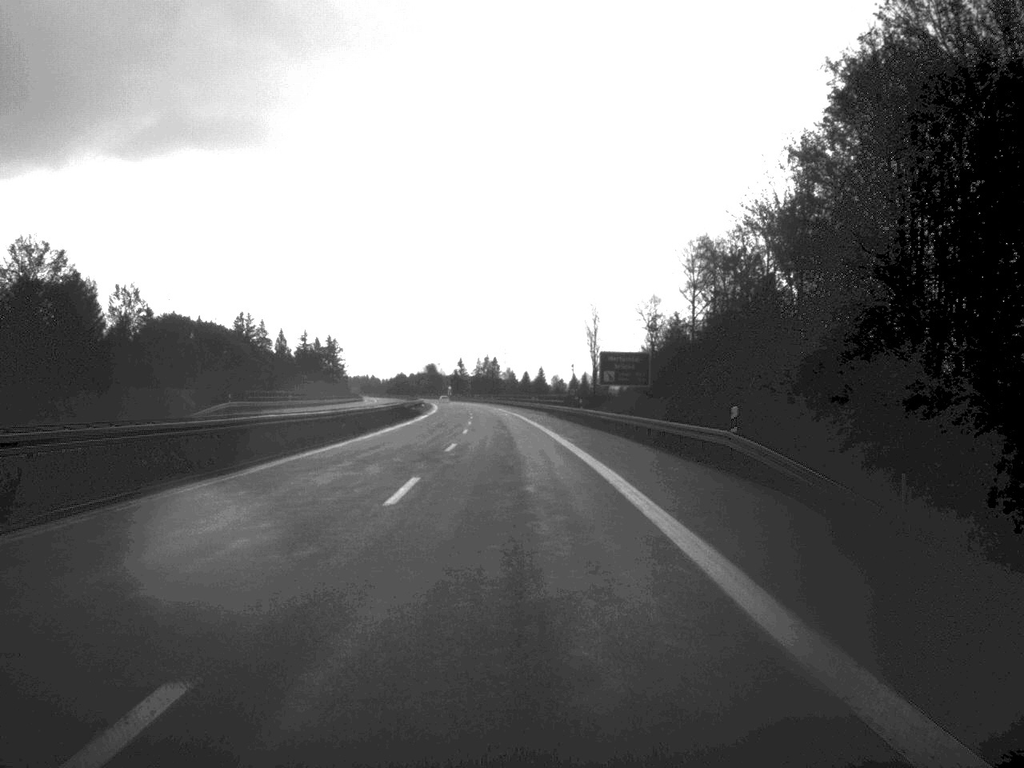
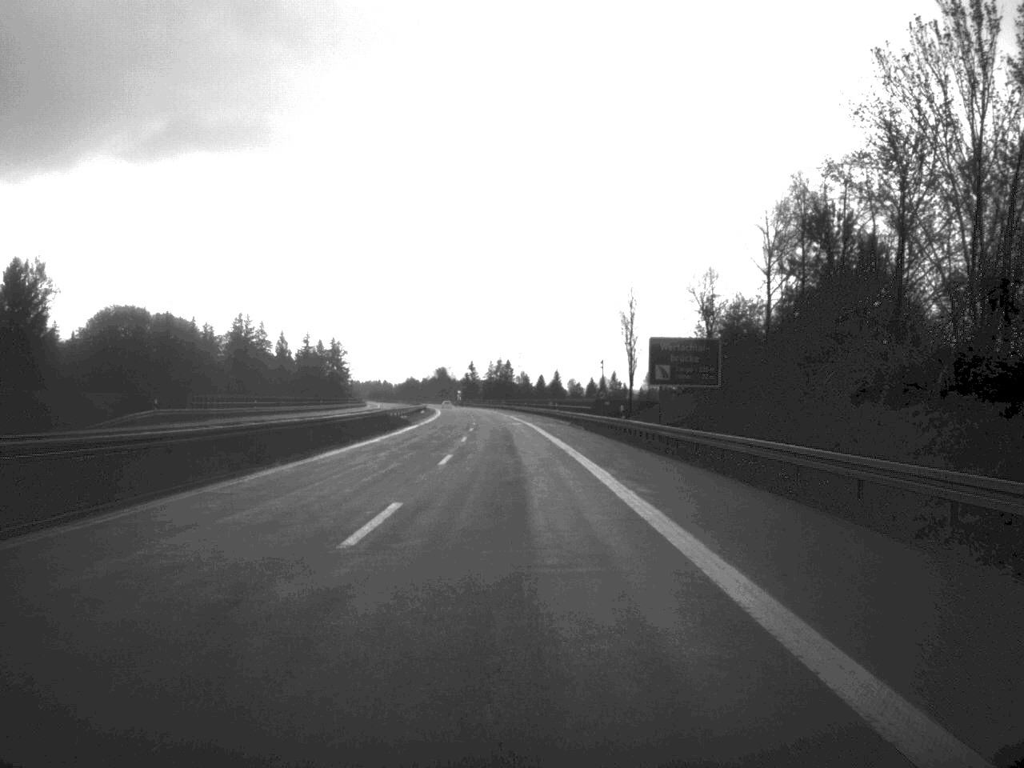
(-0.1, +22.3) m; -1°
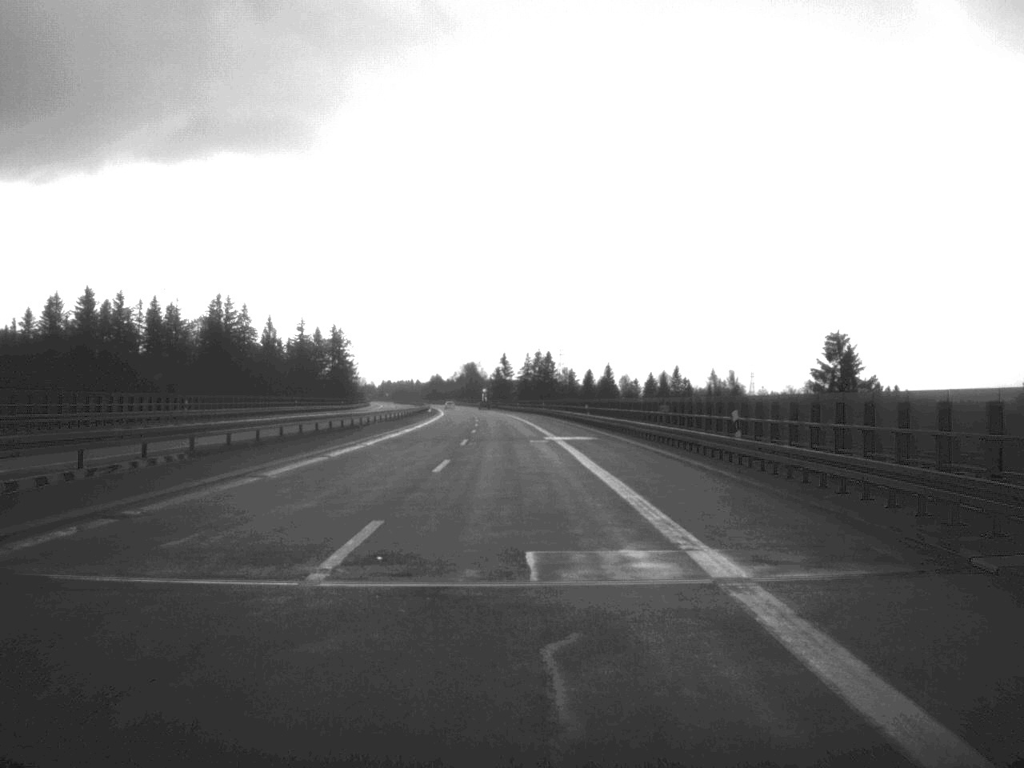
(-1.2, +73.7) m; -2°
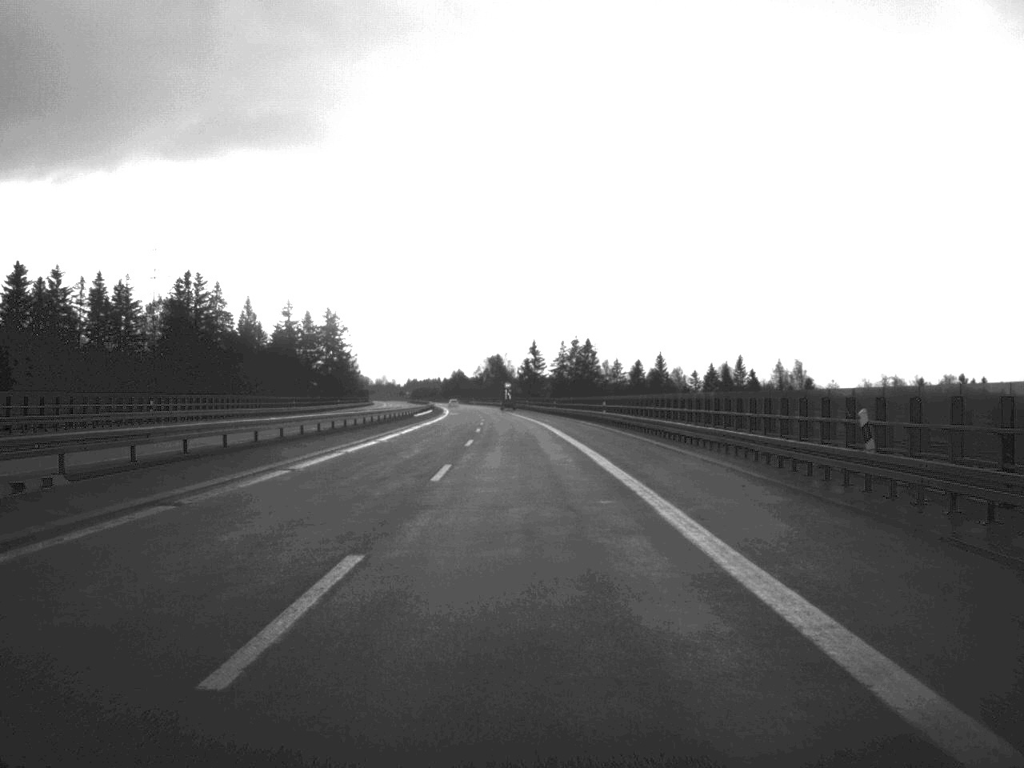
(-0.8, +56.9) m; -1°
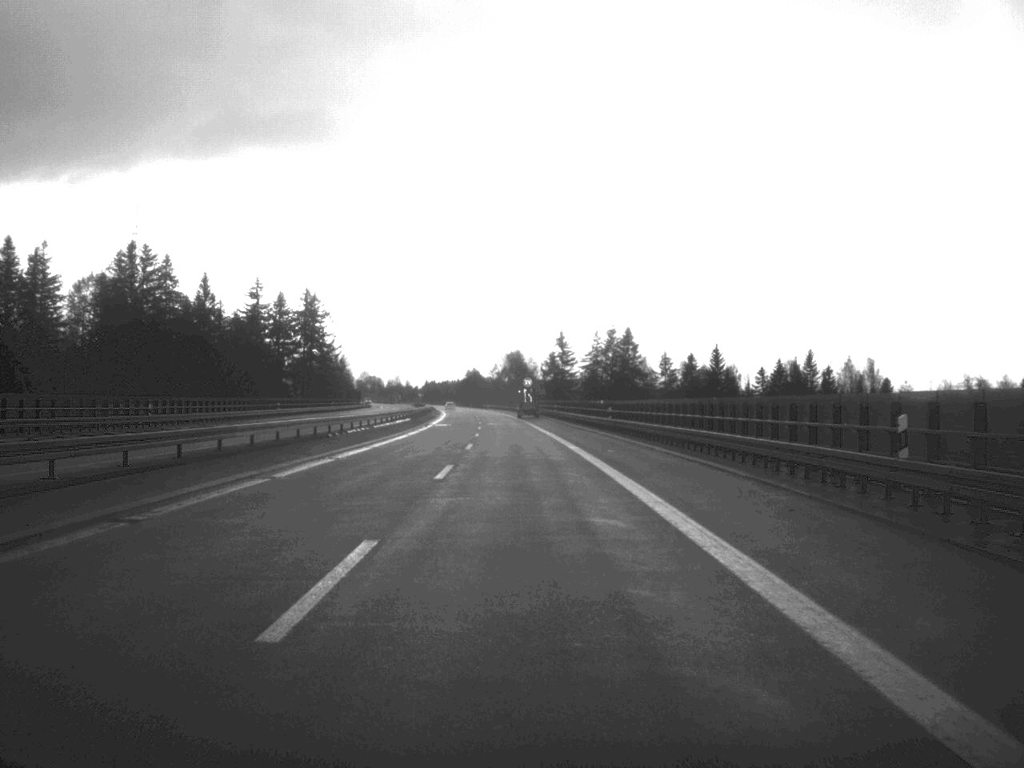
(-0.5, +52.0) m; -1°
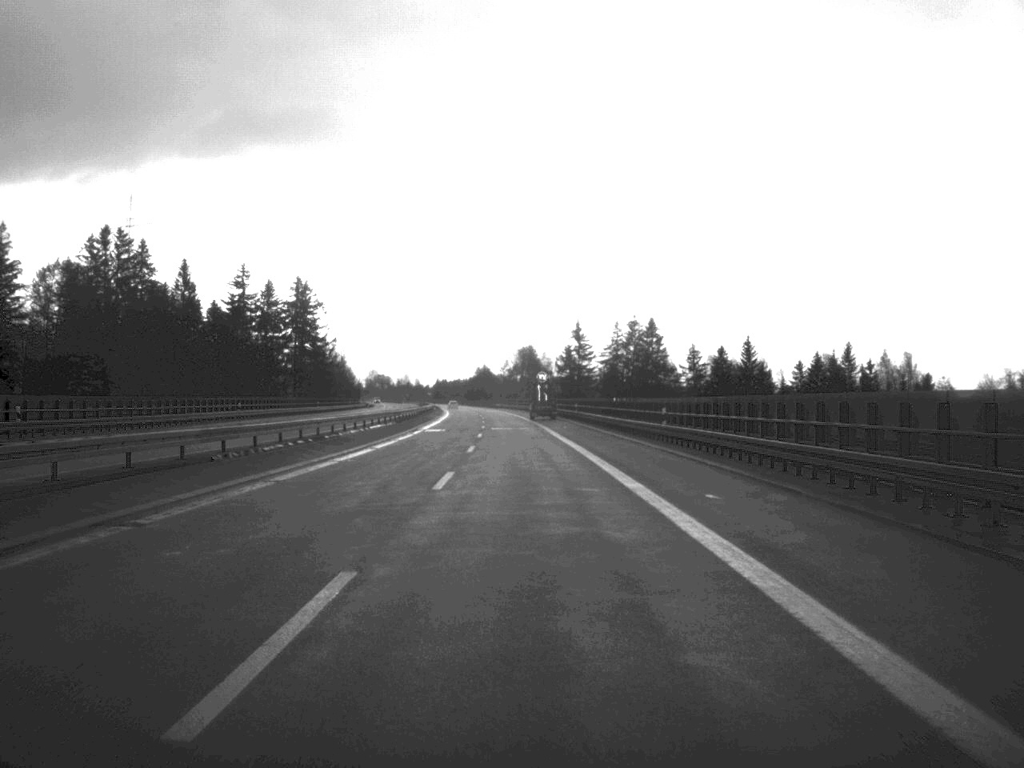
(-0.1, +19.9) m; -1°
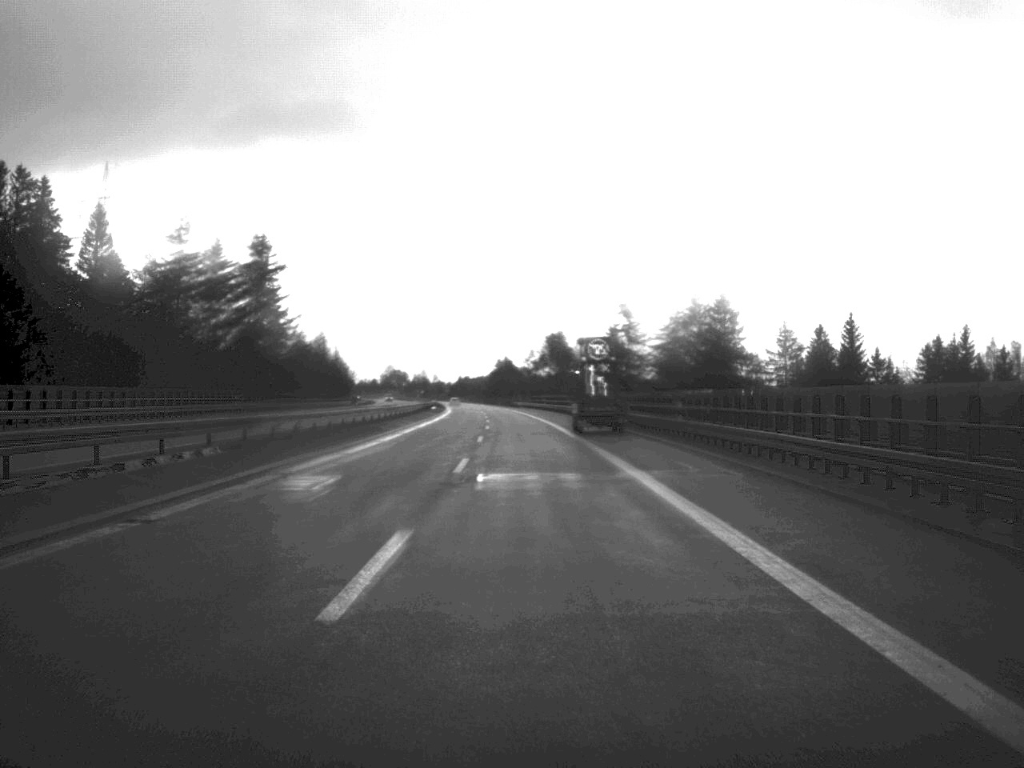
(-0.6, +49.9) m; -1°
